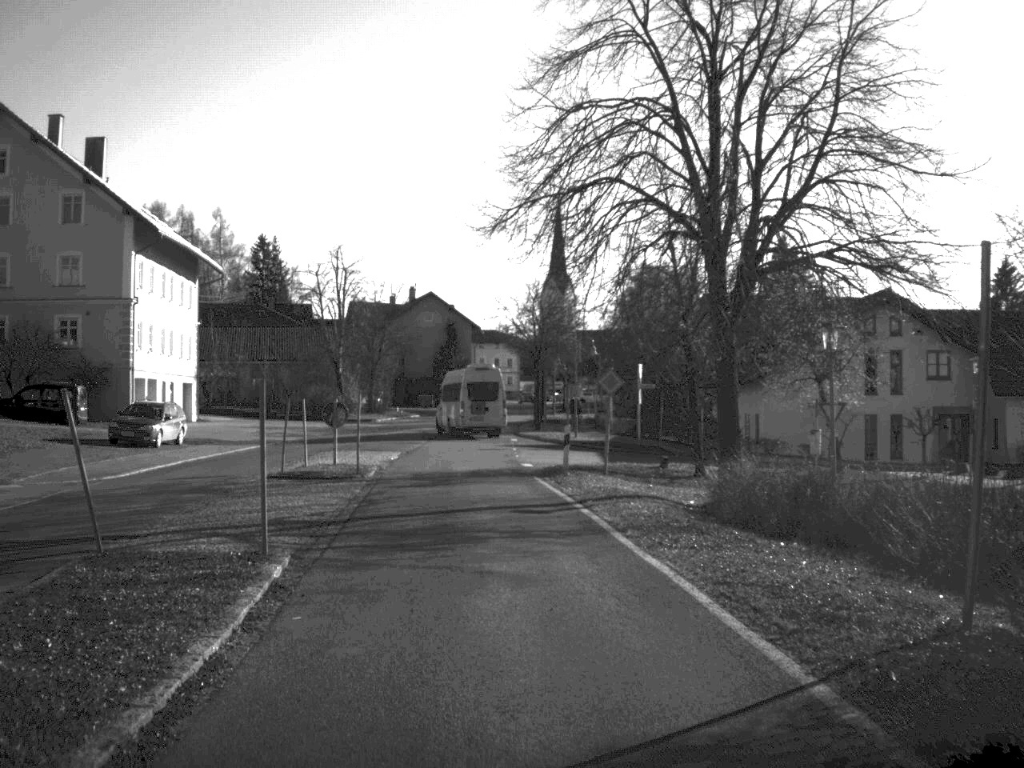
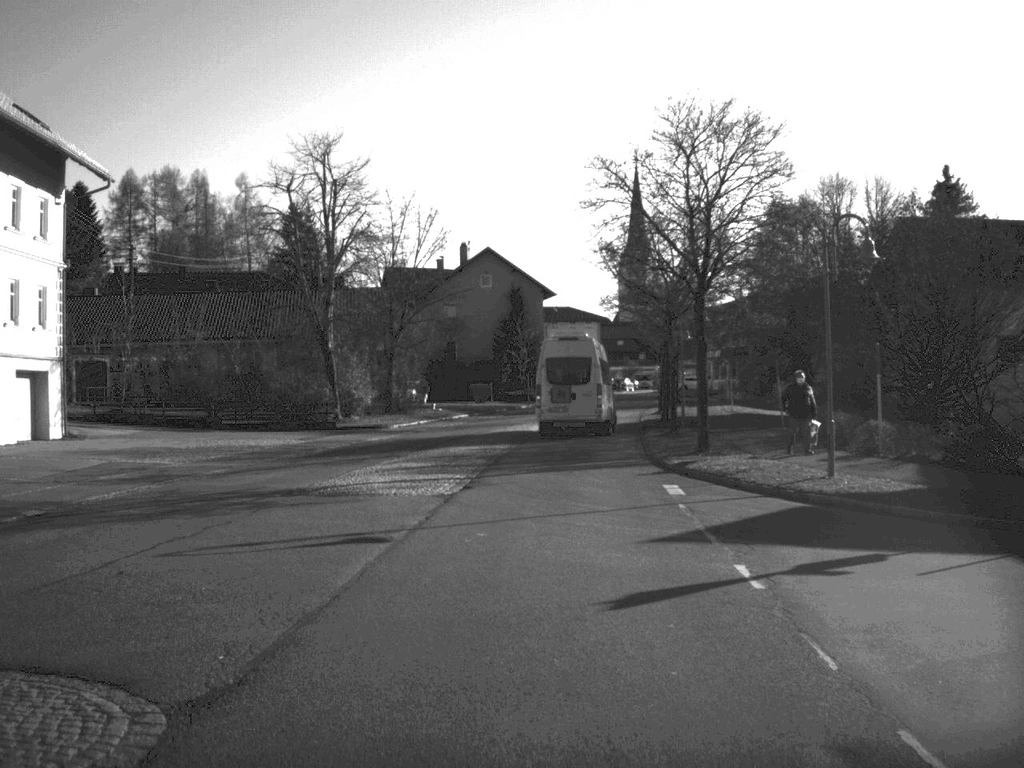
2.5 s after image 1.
(-1.5, +33.3) m; -3°
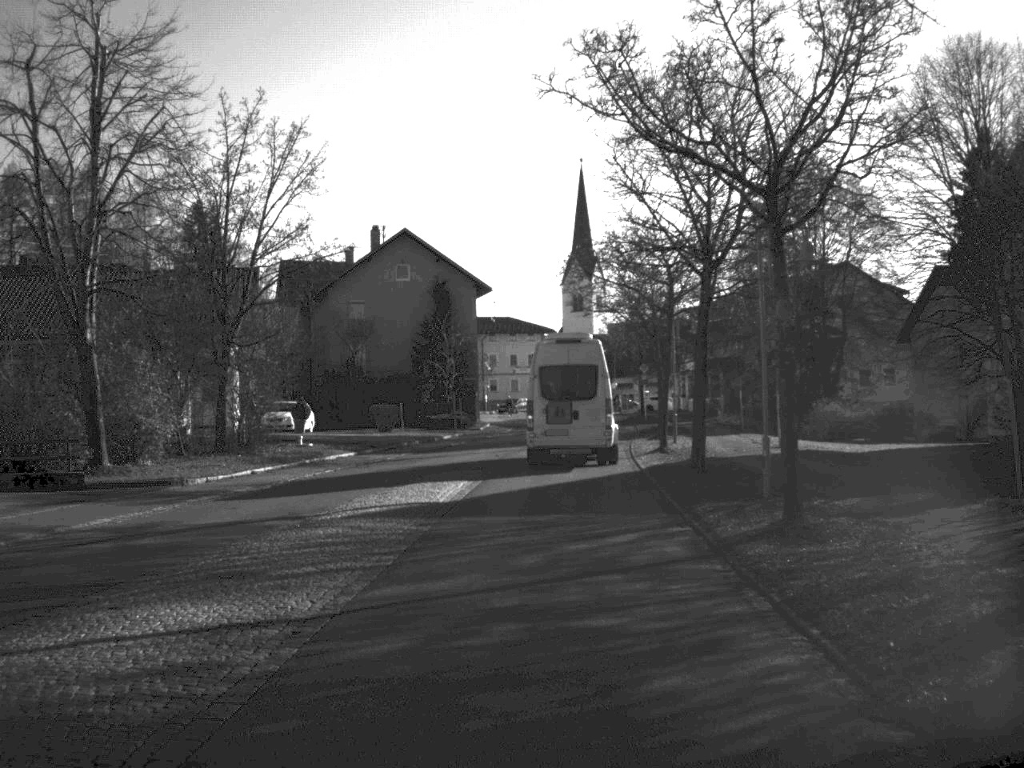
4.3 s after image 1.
(+0.5, +22.7) m; +3°
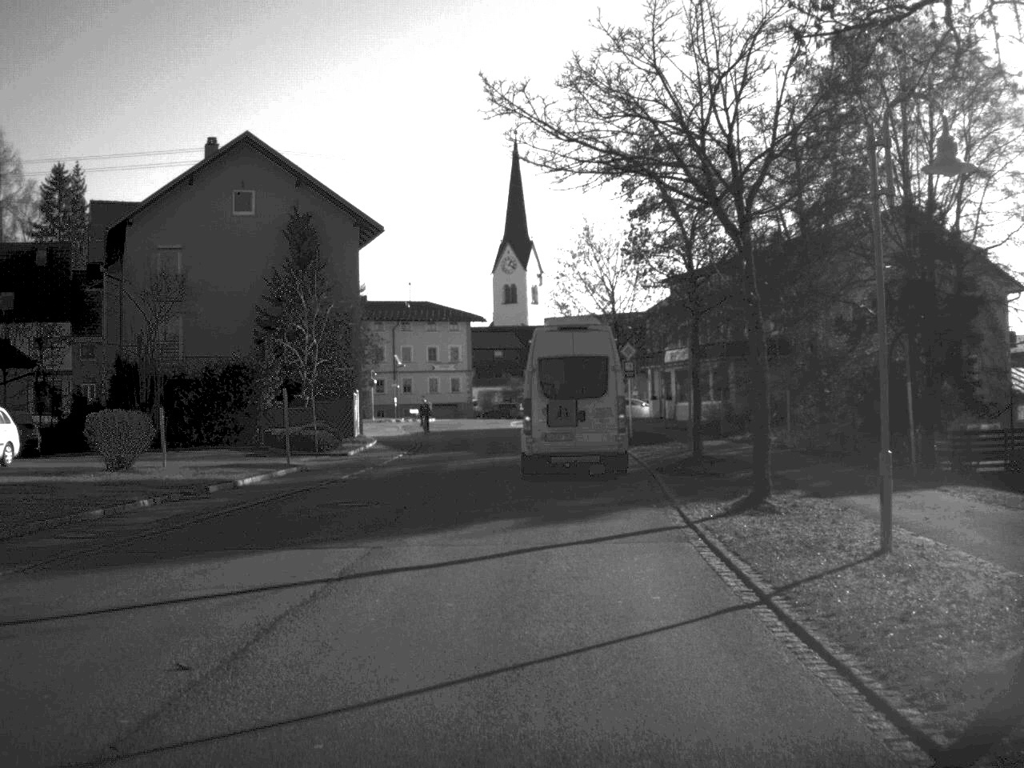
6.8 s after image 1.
(+0.7, +29.0) m; +3°
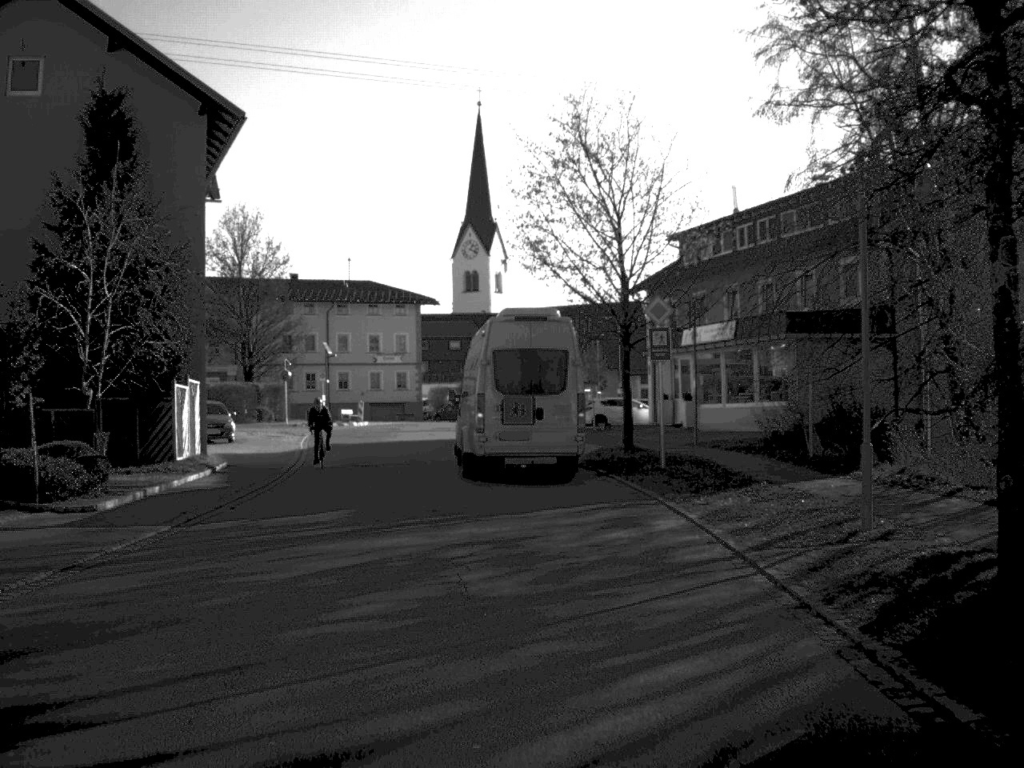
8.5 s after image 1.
(+0.3, +20.0) m; +1°
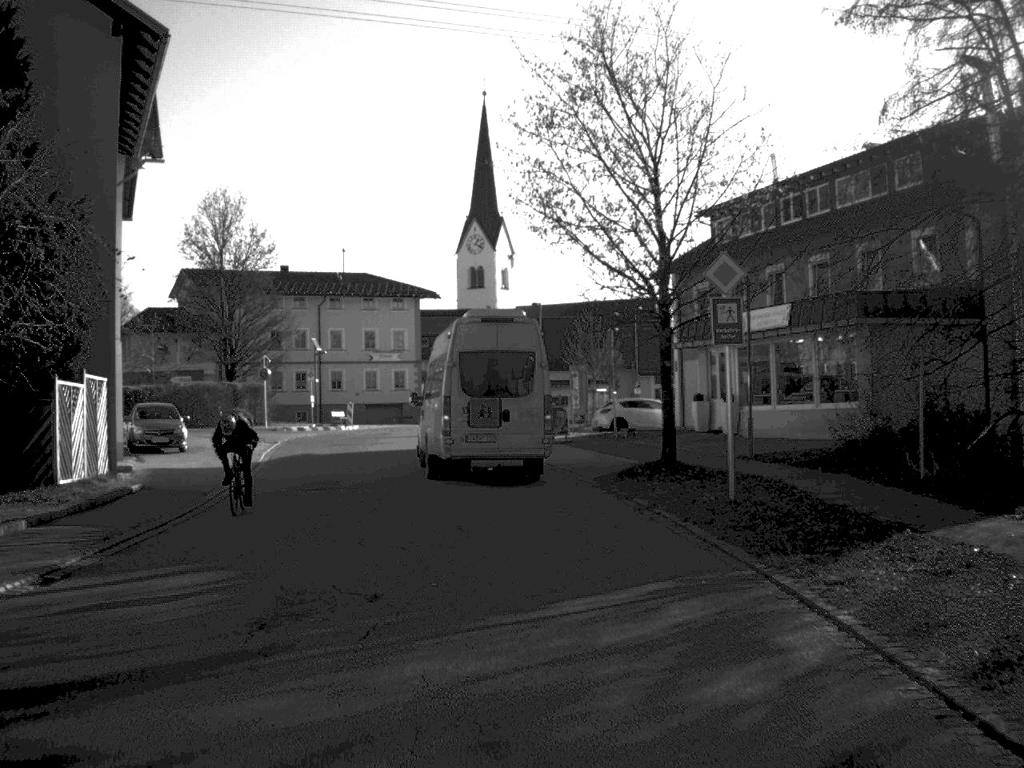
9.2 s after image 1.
(0.0, +7.4) m; 0°
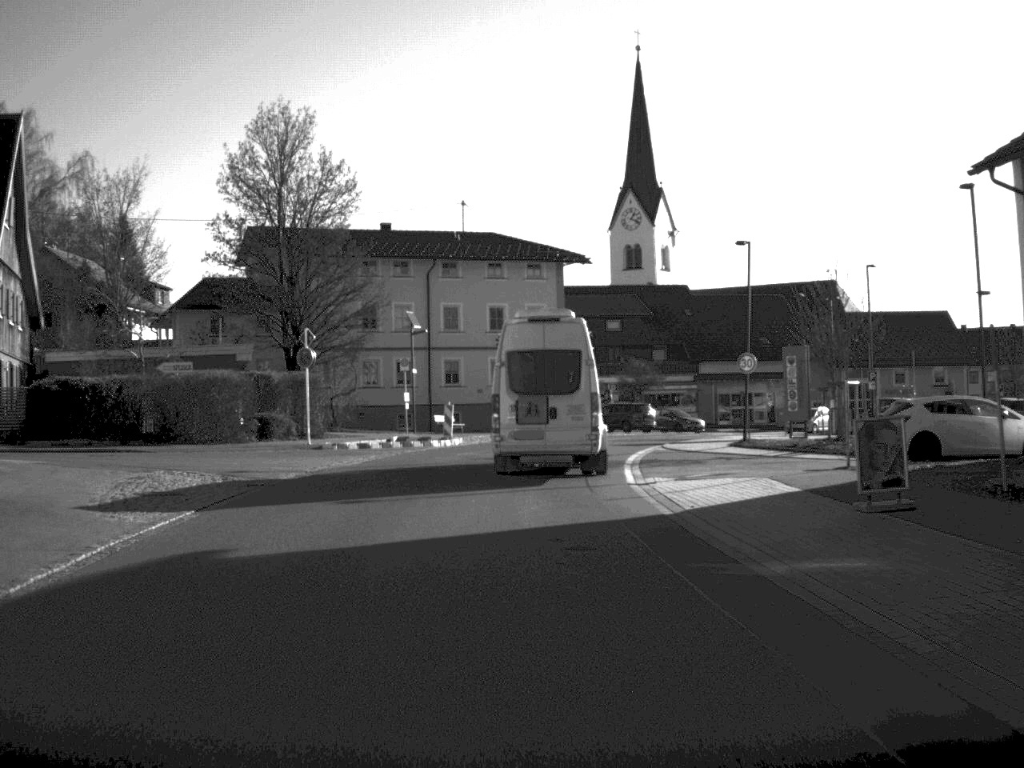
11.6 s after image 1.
(-1.3, +23.4) m; -7°
